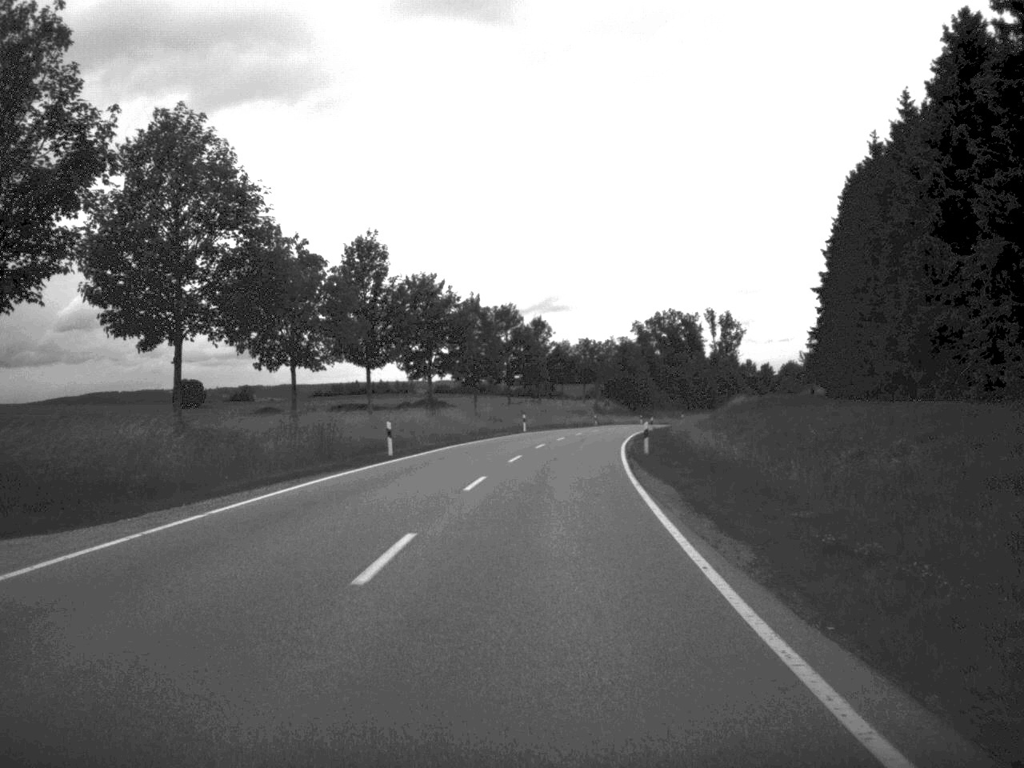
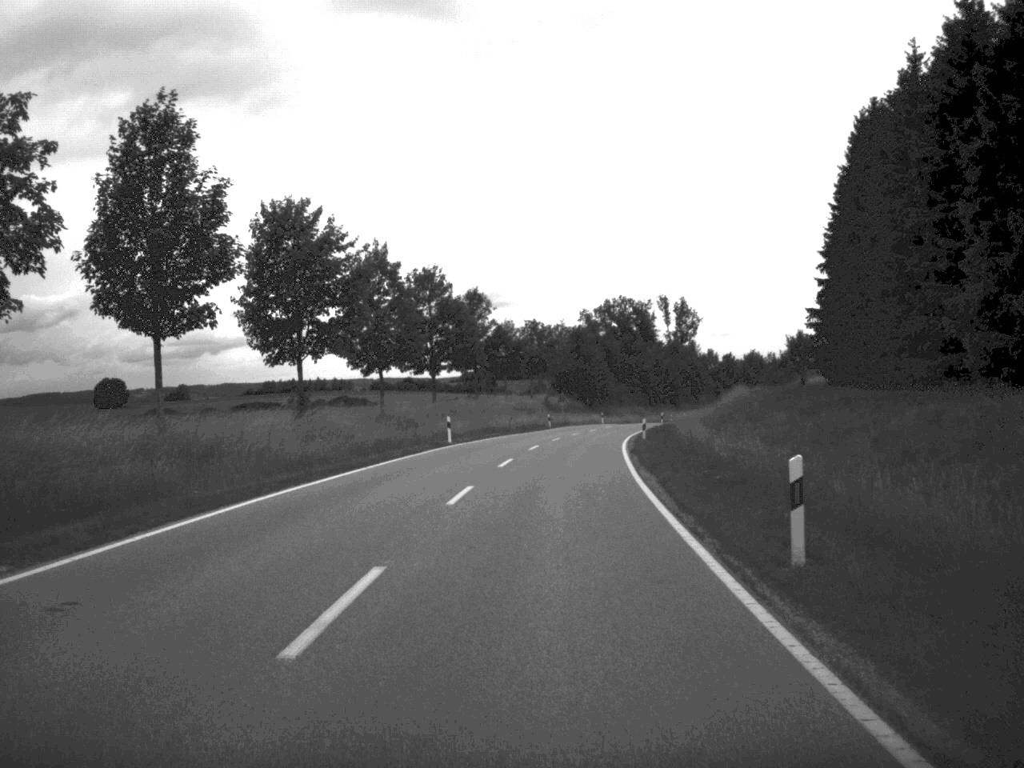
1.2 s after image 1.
(+0.6, +26.8) m; +2°
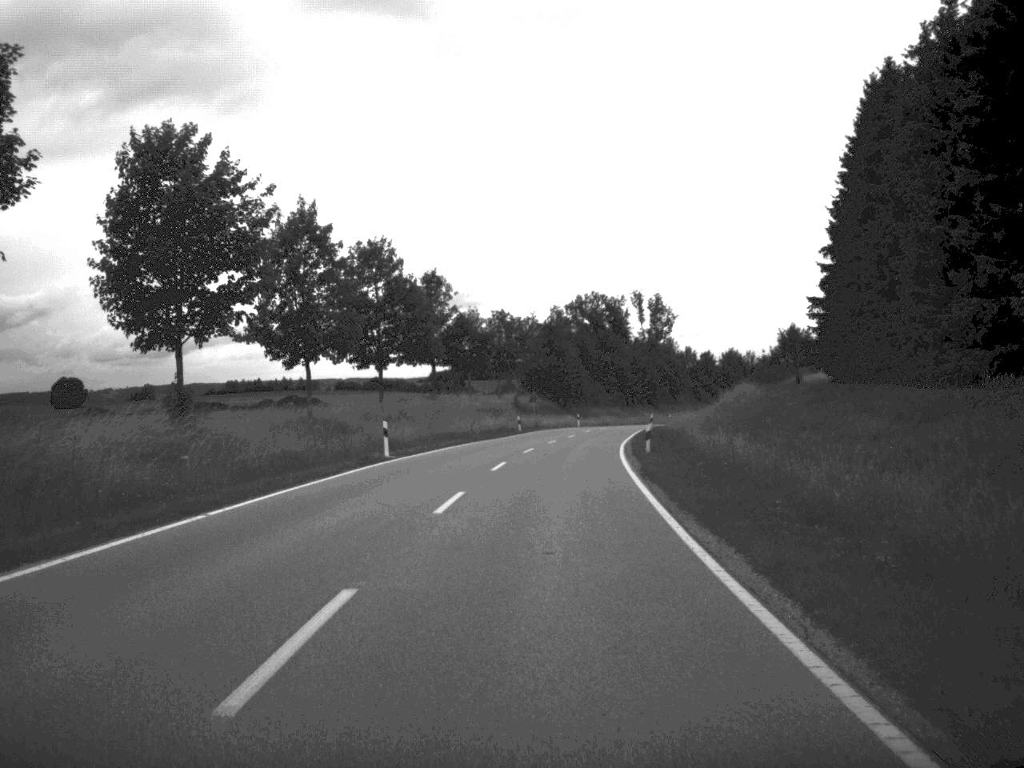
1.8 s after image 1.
(+0.1, +13.0) m; +1°
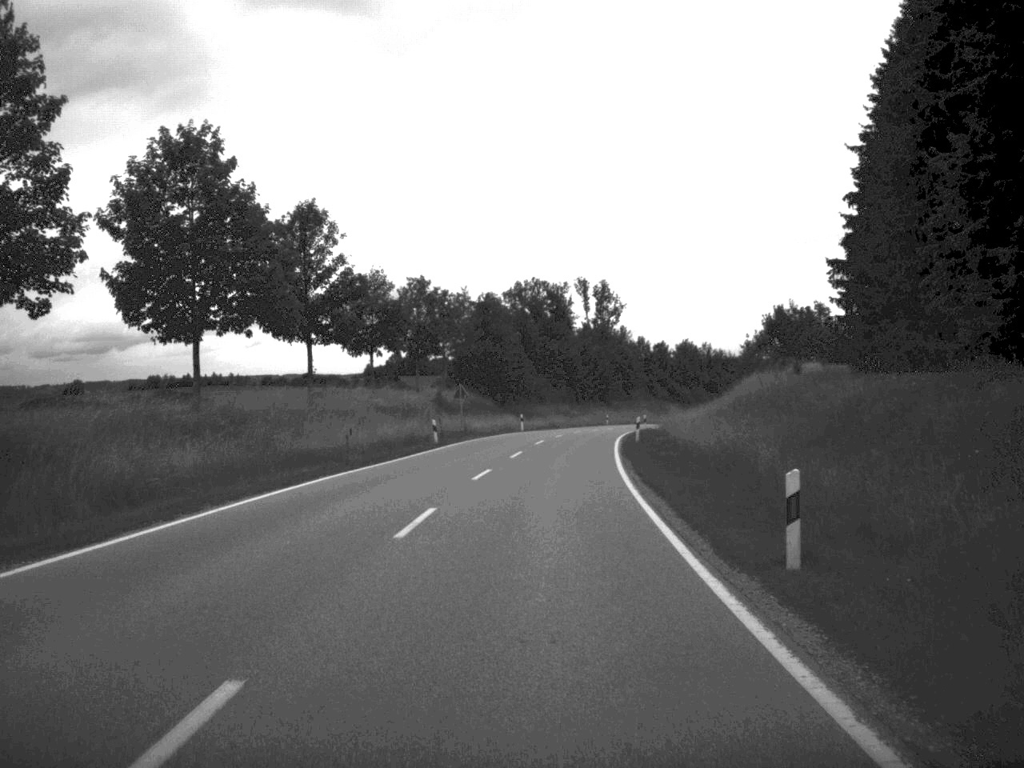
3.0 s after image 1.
(+0.6, +26.4) m; +3°
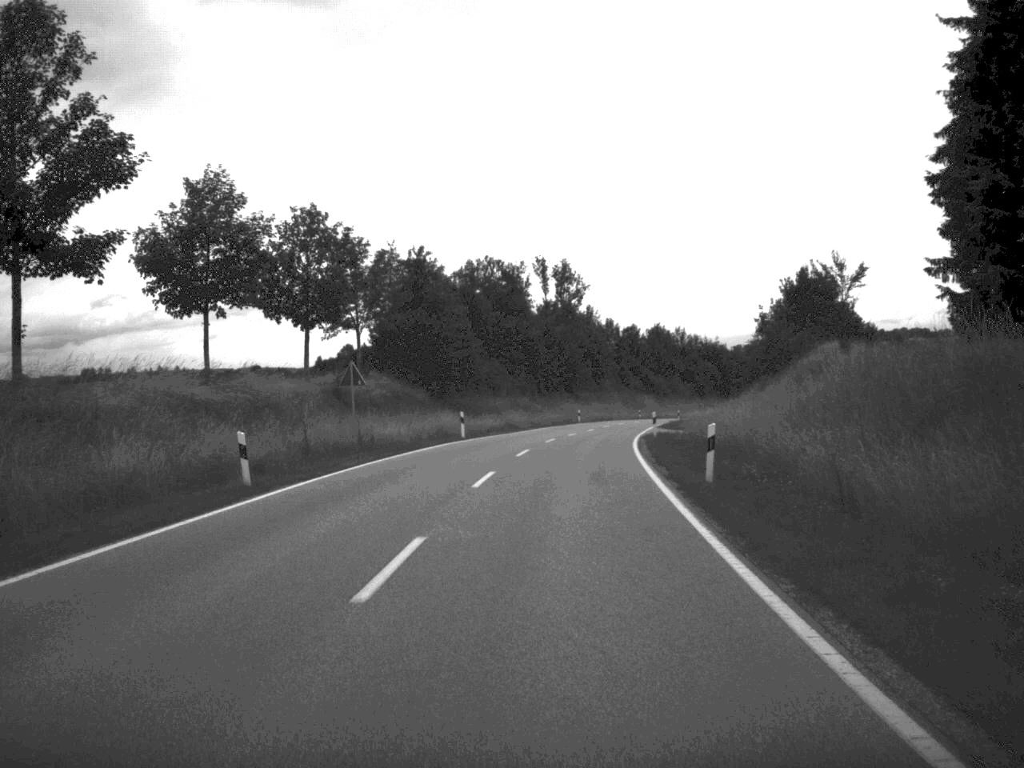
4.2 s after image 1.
(+0.4, +28.1) m; +2°
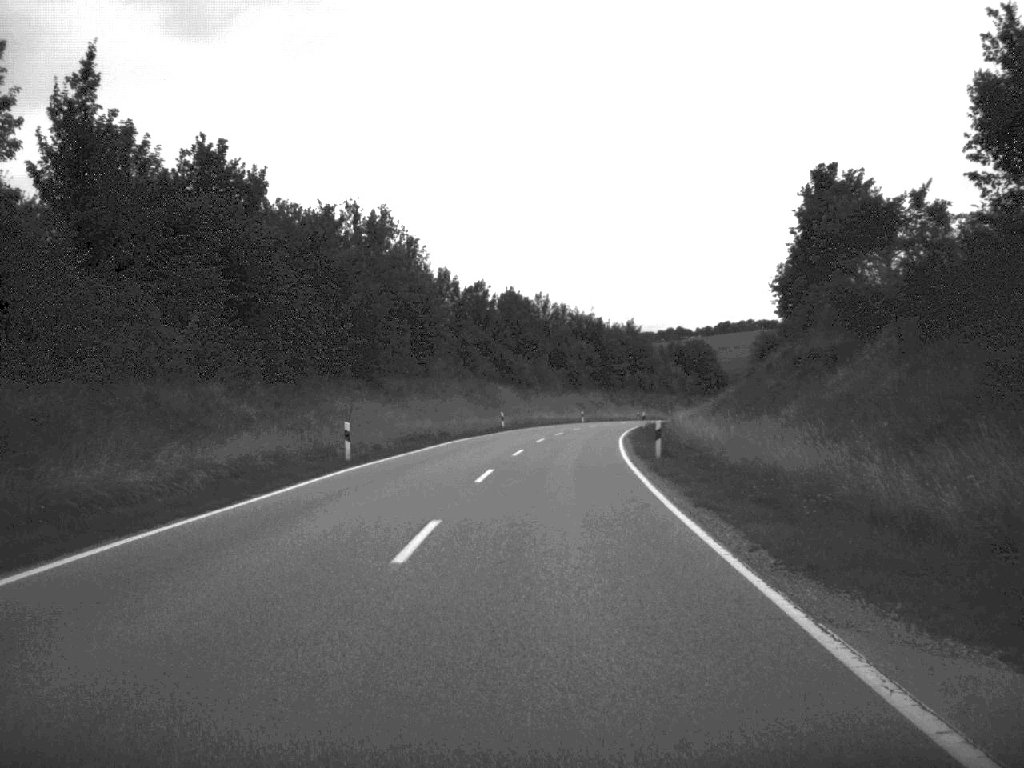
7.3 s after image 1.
(+4.2, +67.1) m; +7°
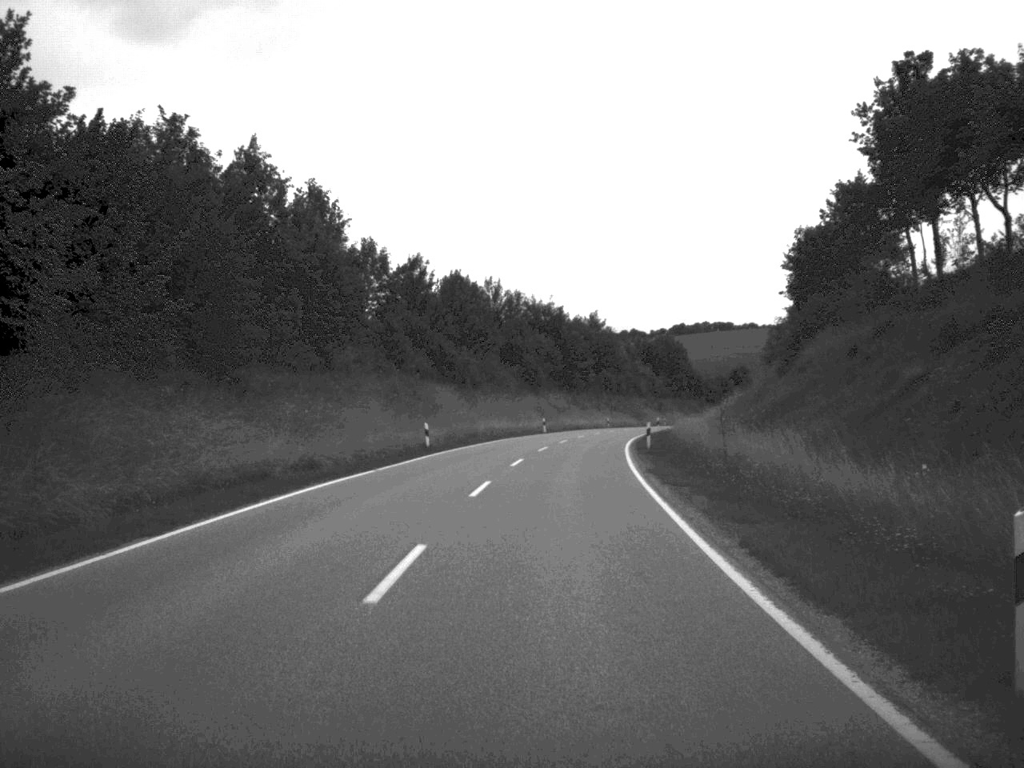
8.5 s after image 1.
(+0.5, +25.5) m; +2°
